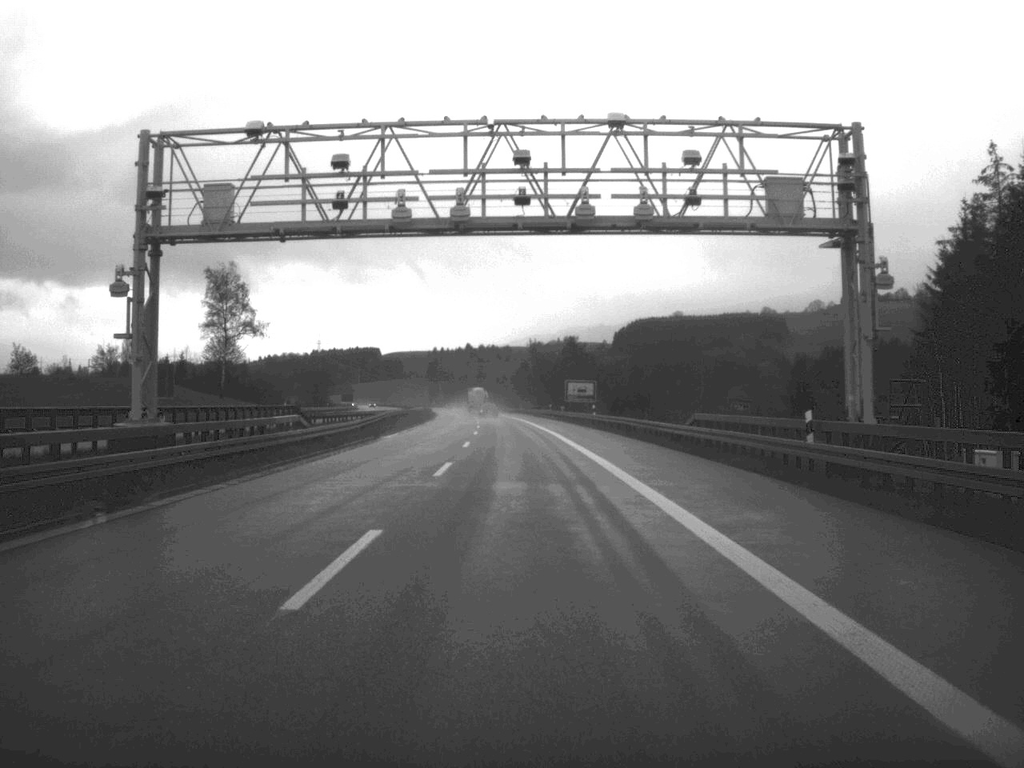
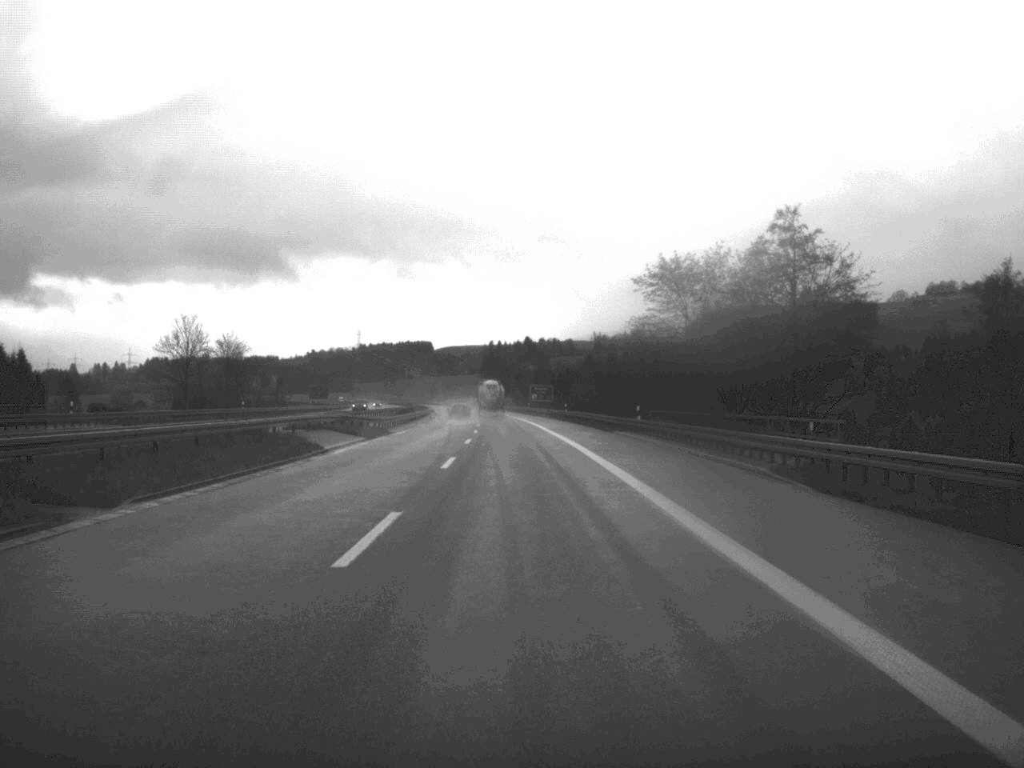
(-3.0, +120.7) m; -3°
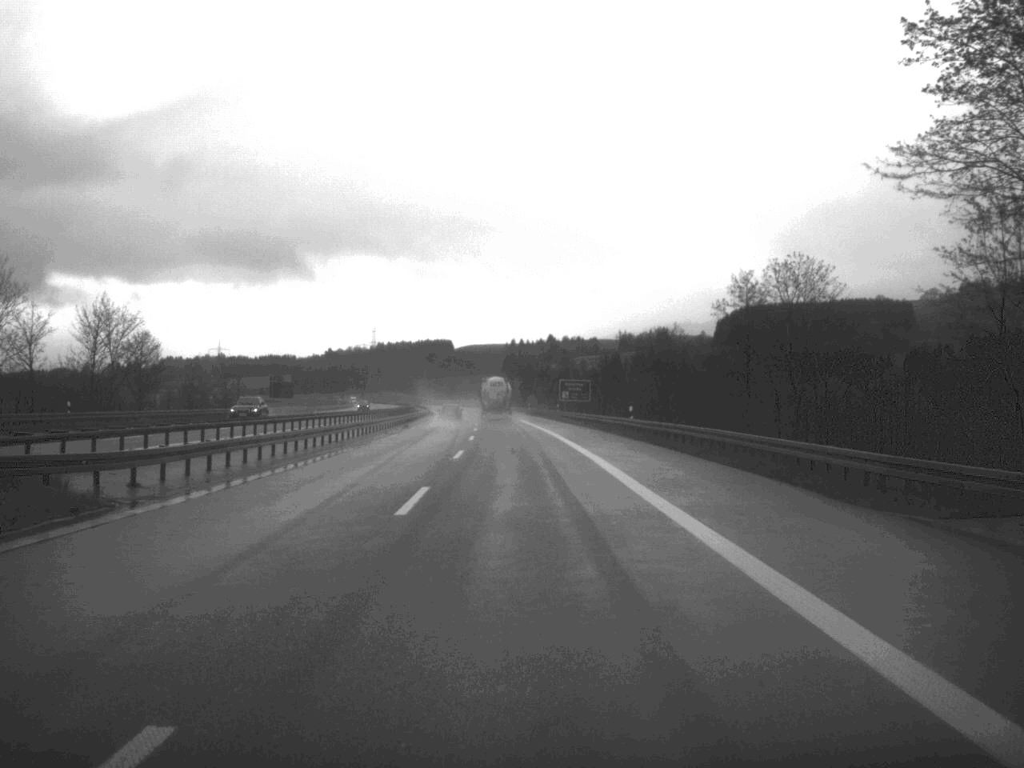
(-0.5, +46.9) m; -1°
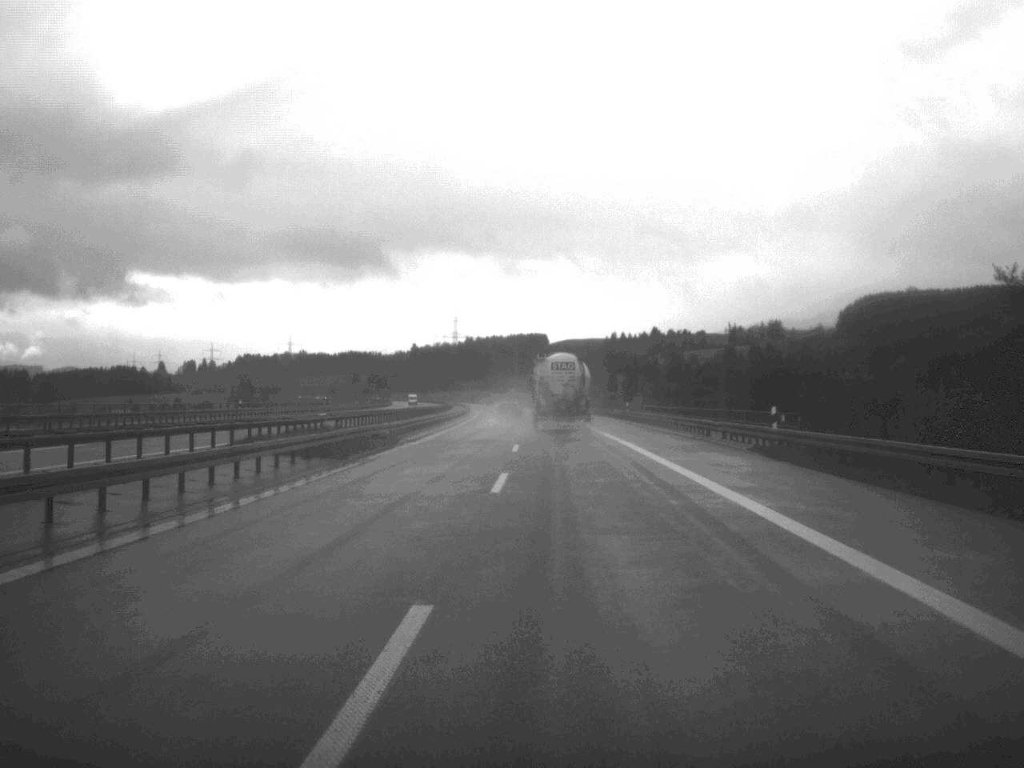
(-4.0, +120.2) m; -5°
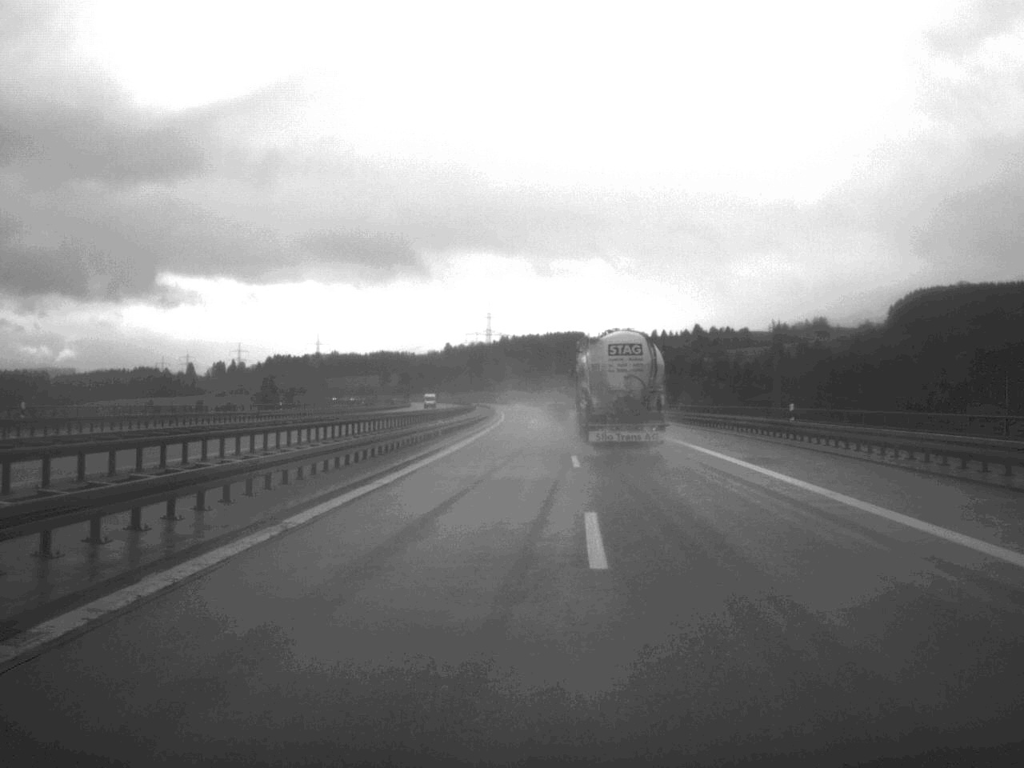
(-0.7, +45.2) m; -2°
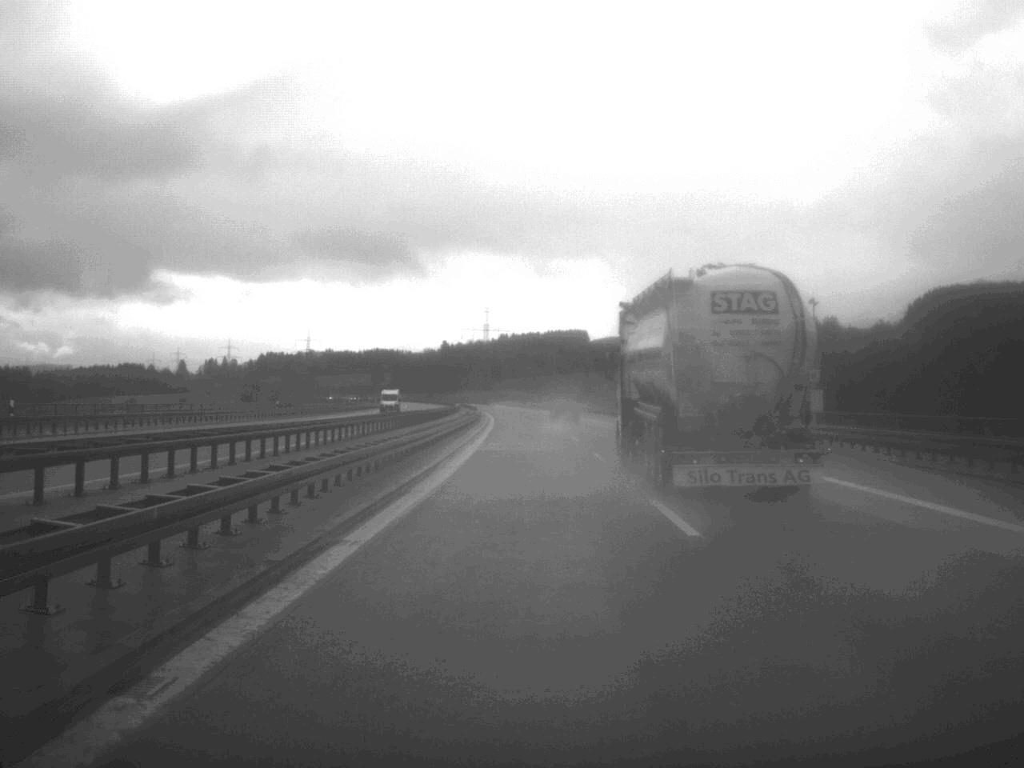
(-0.1, +50.3) m; 0°
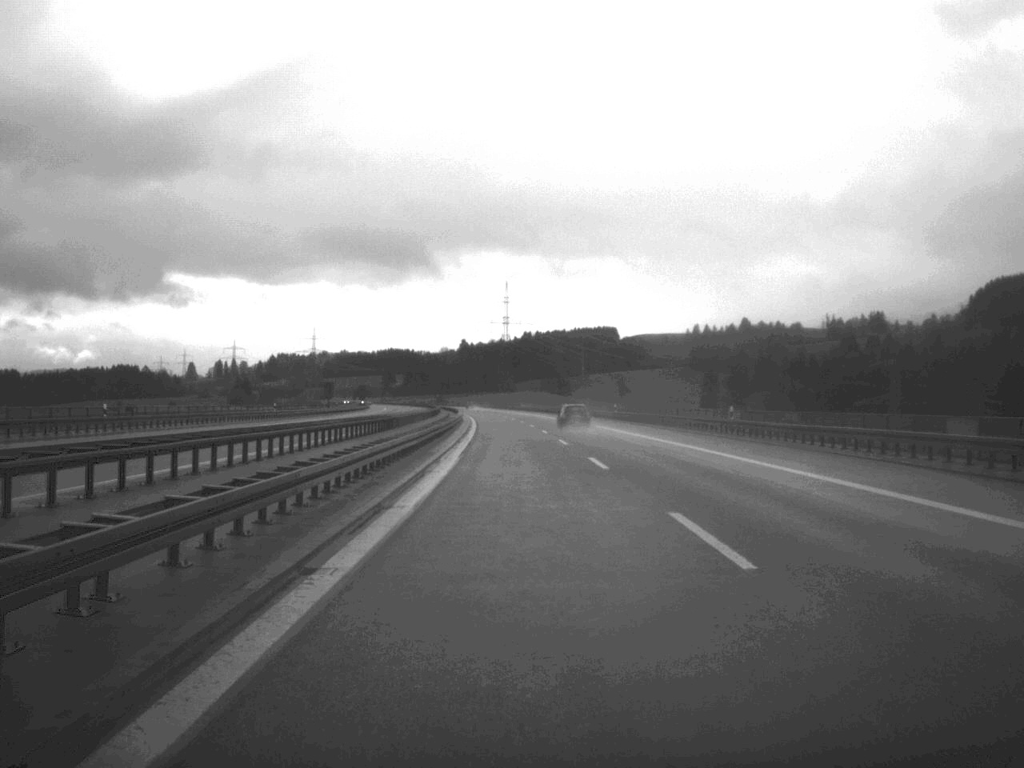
(-0.7, +90.7) m; -1°
